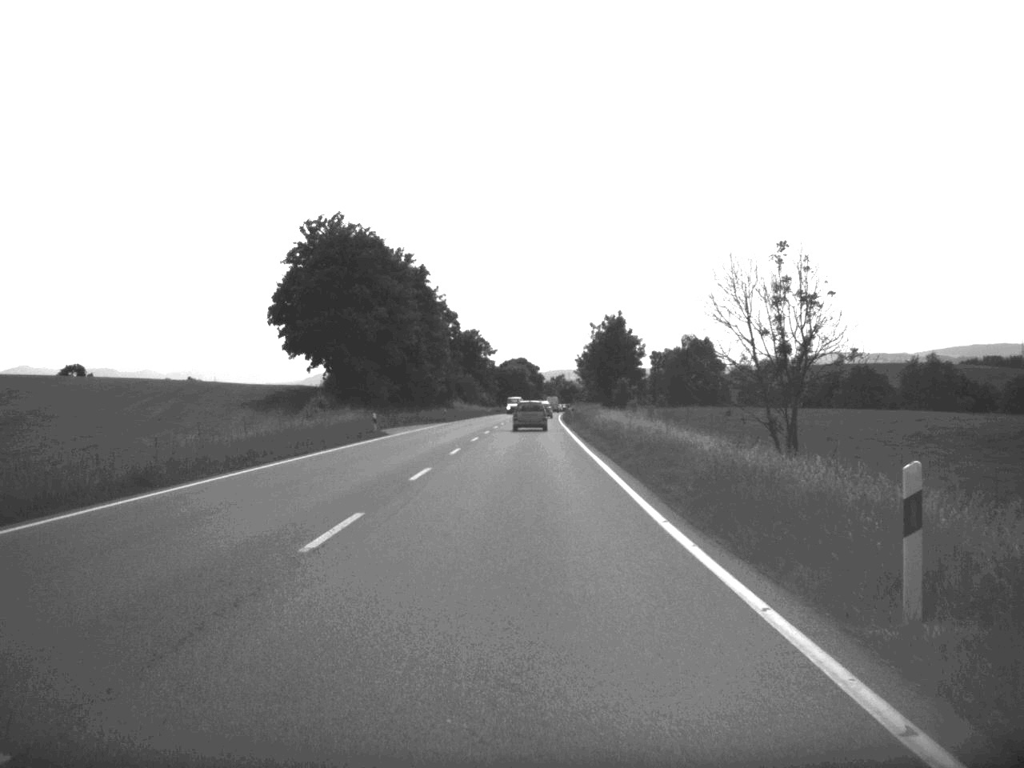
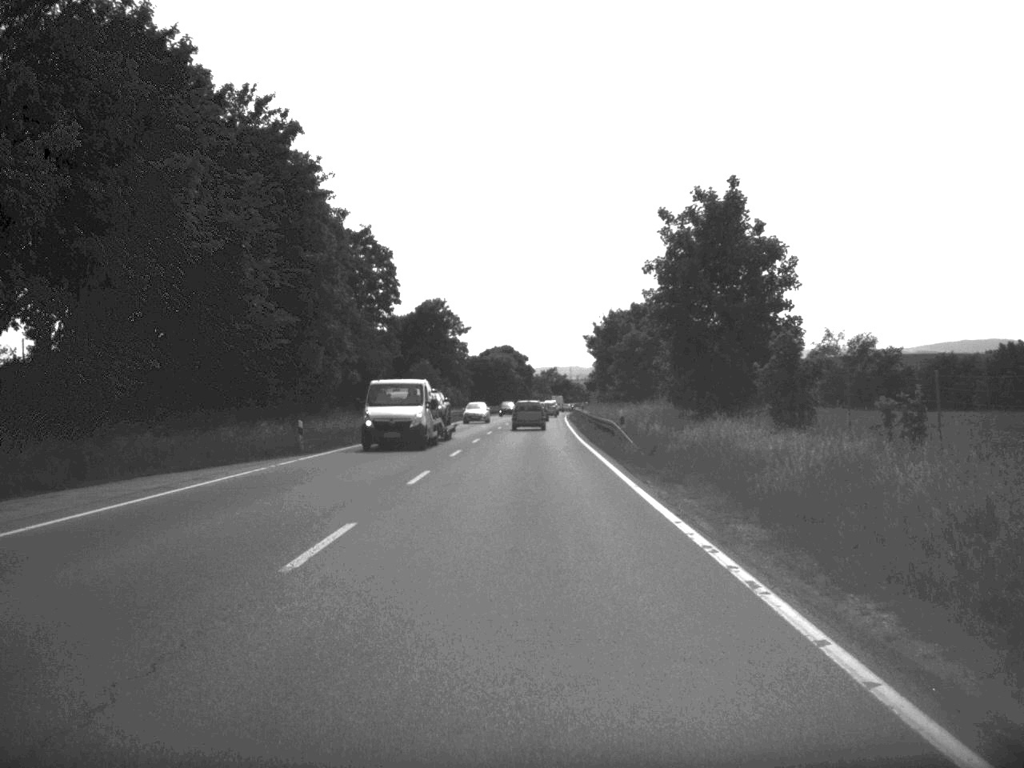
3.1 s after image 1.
(+0.2, +60.4) m; 0°
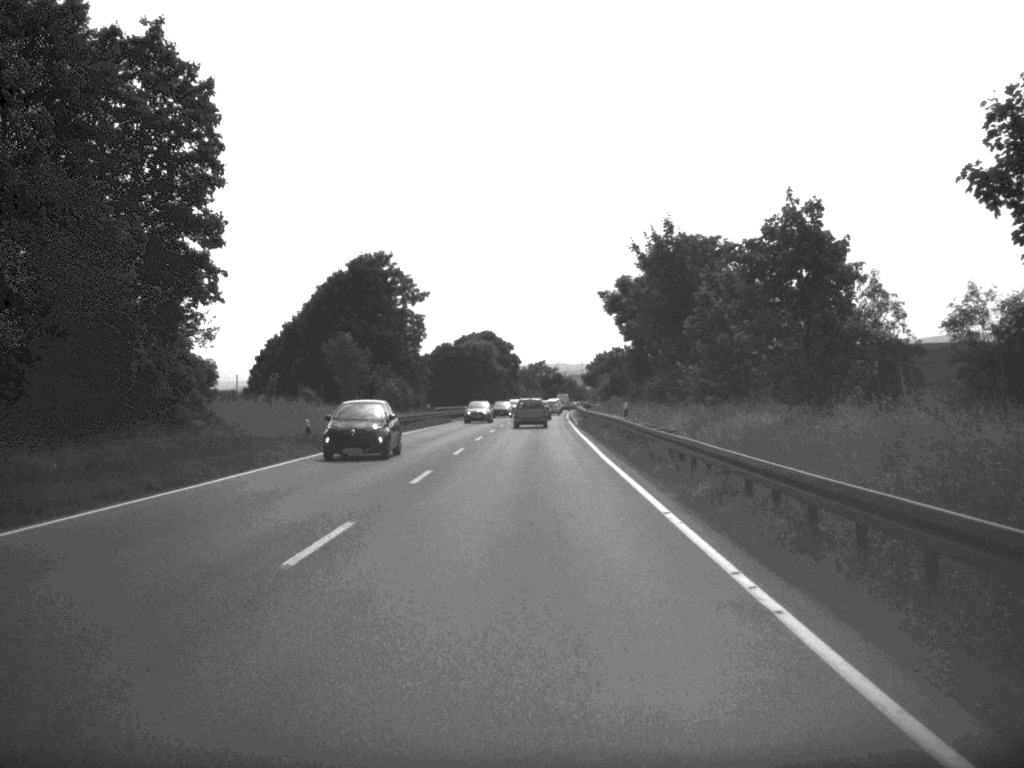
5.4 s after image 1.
(+0.2, +46.8) m; 0°
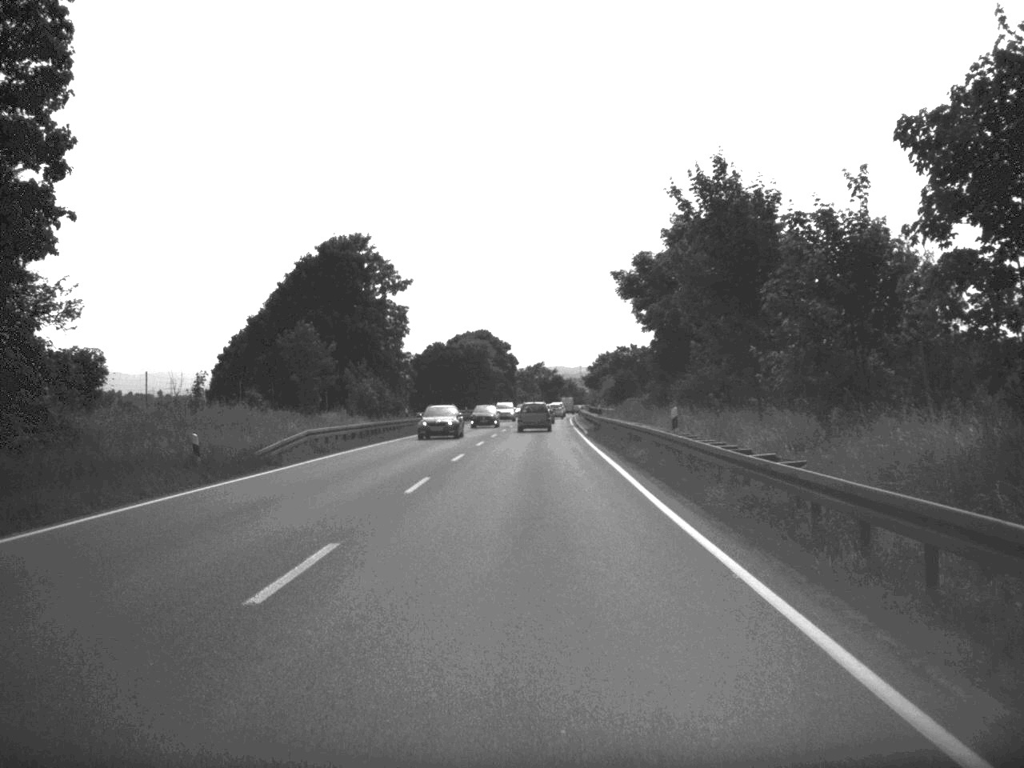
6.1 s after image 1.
(0.0, +13.6) m; 0°
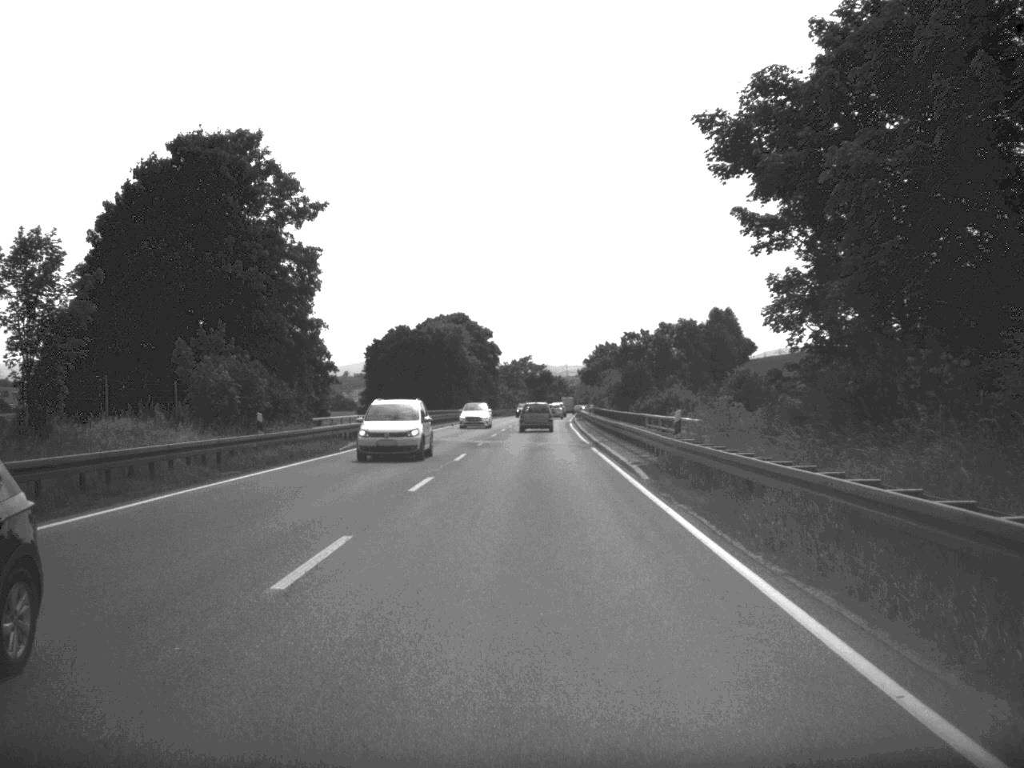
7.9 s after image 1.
(+0.2, +34.7) m; +1°
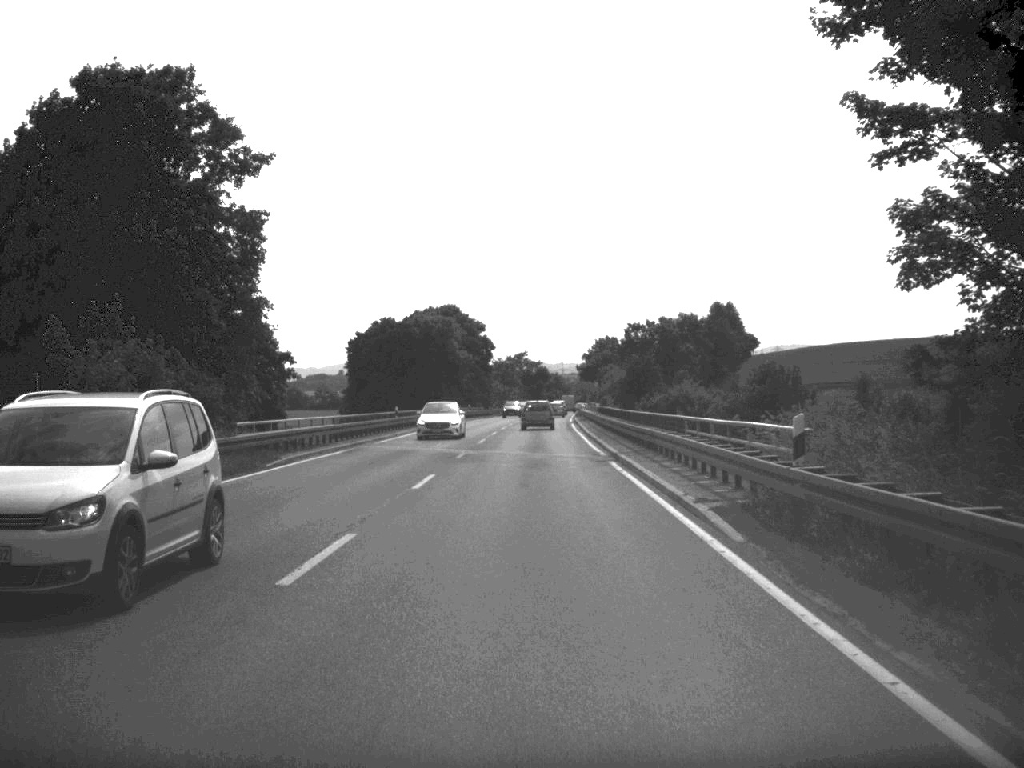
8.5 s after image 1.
(0.0, +11.3) m; 0°
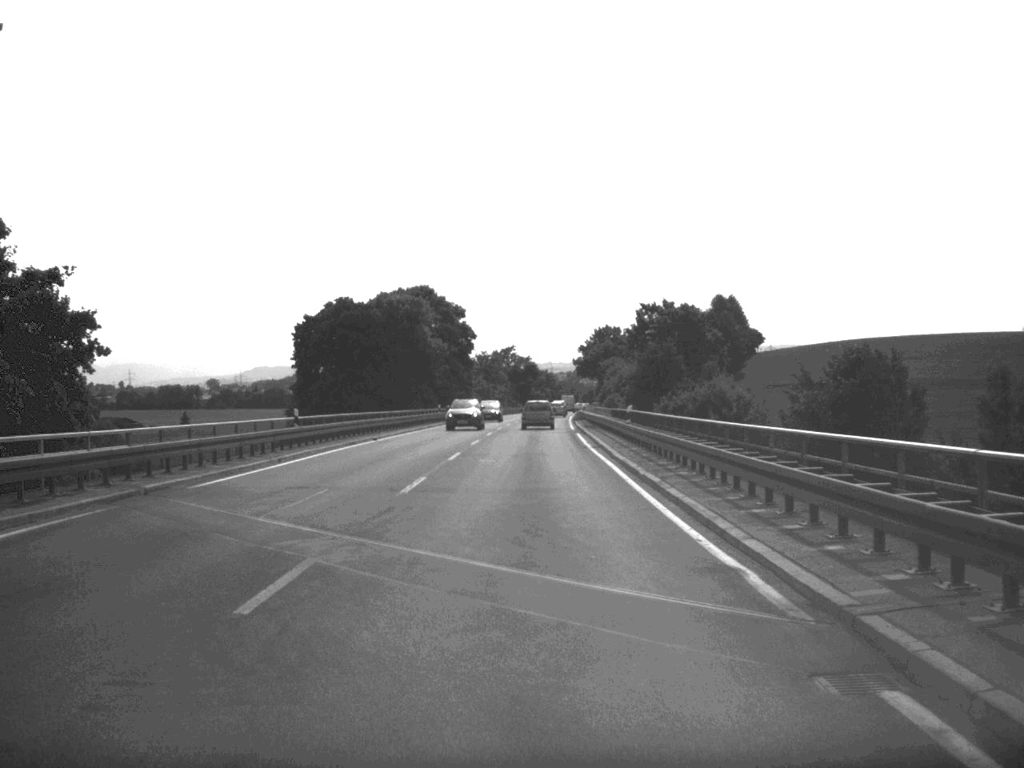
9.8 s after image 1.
(+0.1, +25.1) m; 0°
